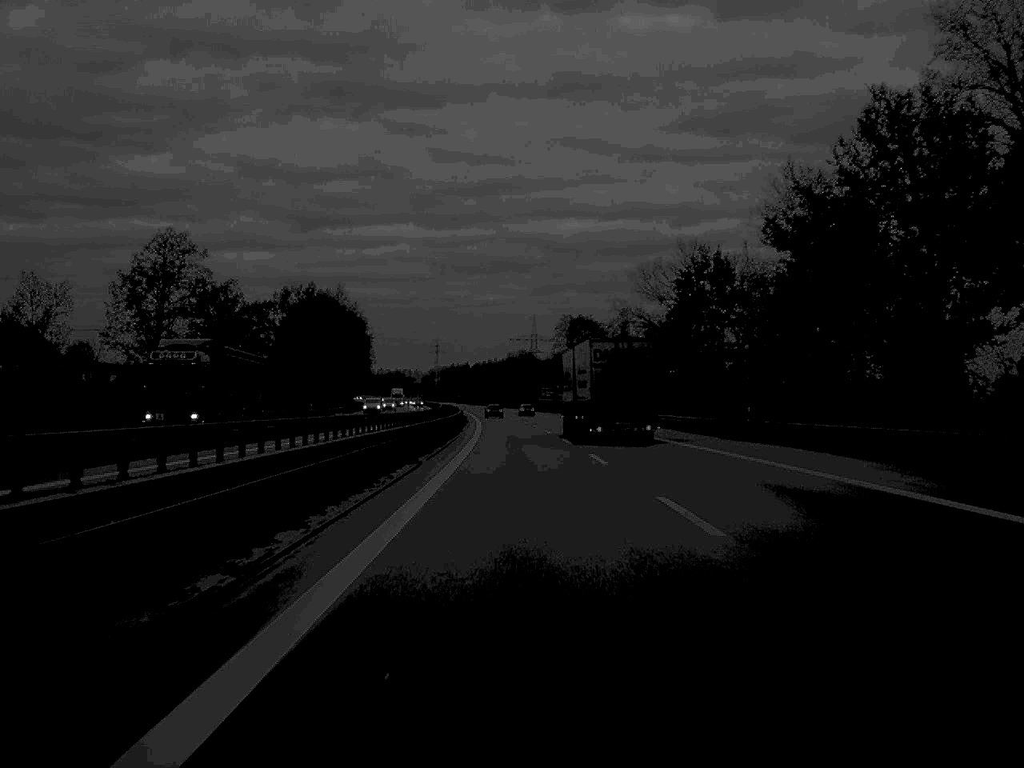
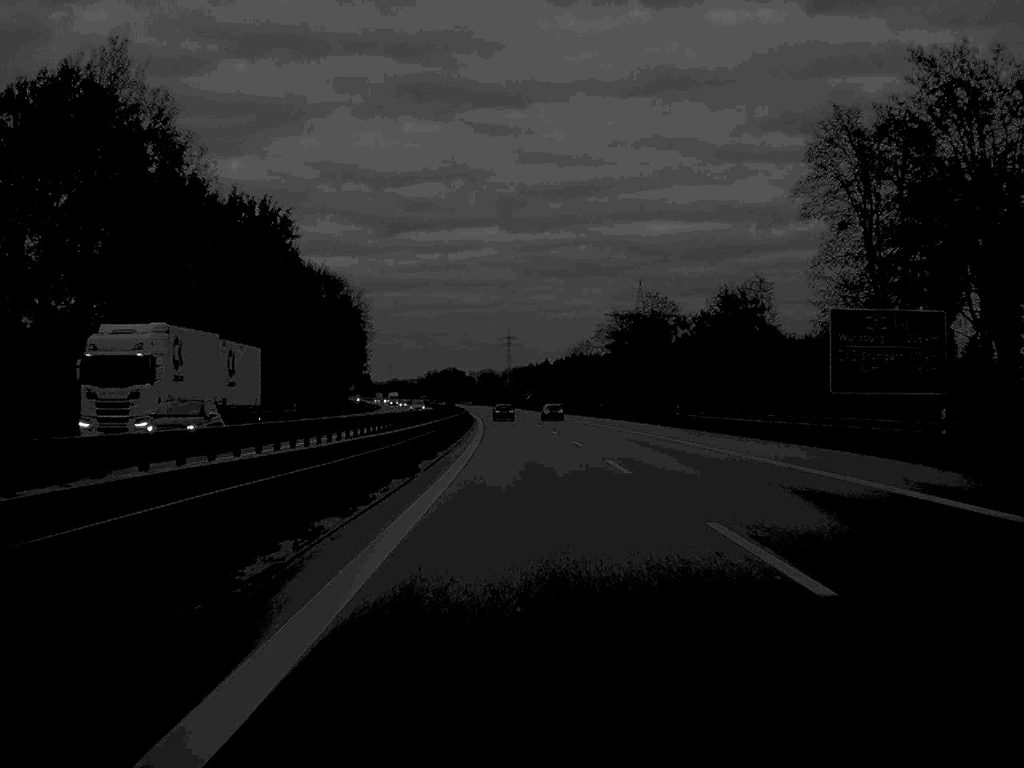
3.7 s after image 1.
(-5.8, +166.0) m; -4°
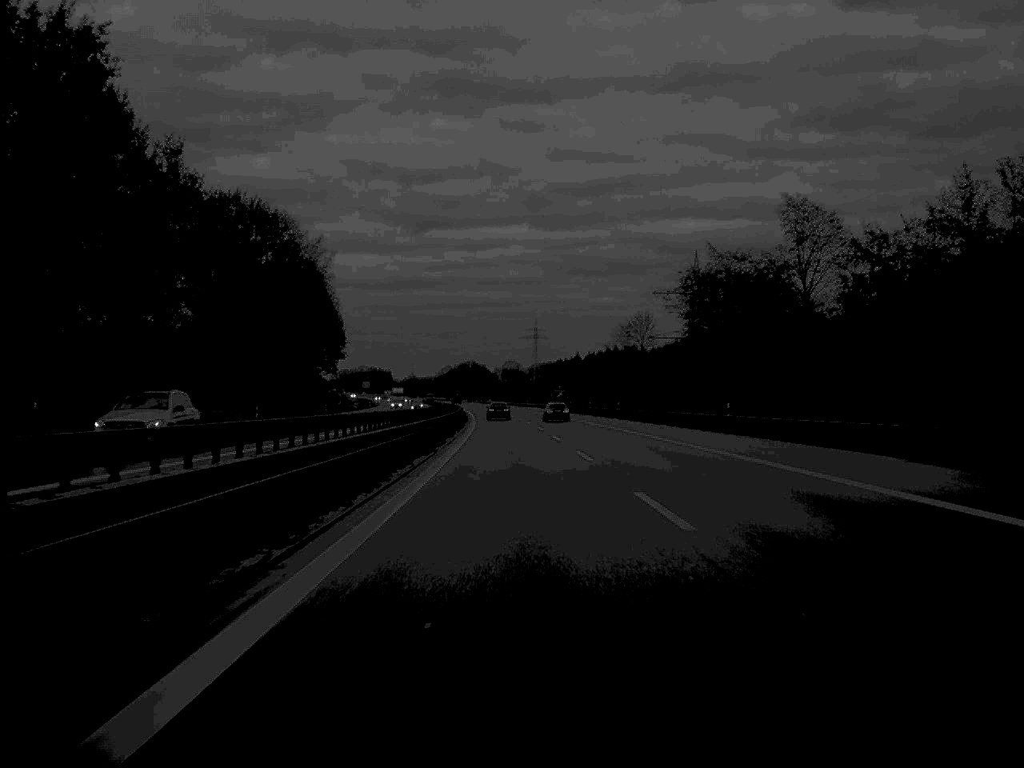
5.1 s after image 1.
(-0.6, +66.4) m; -1°
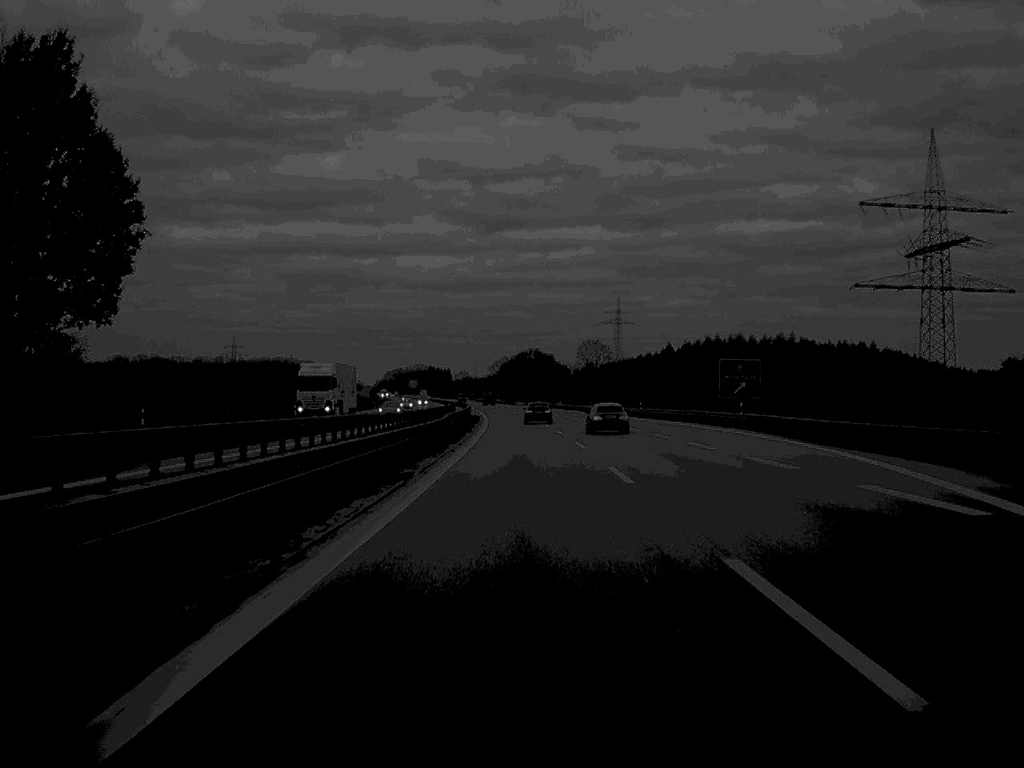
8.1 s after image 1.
(-3.9, +134.2) m; -3°
